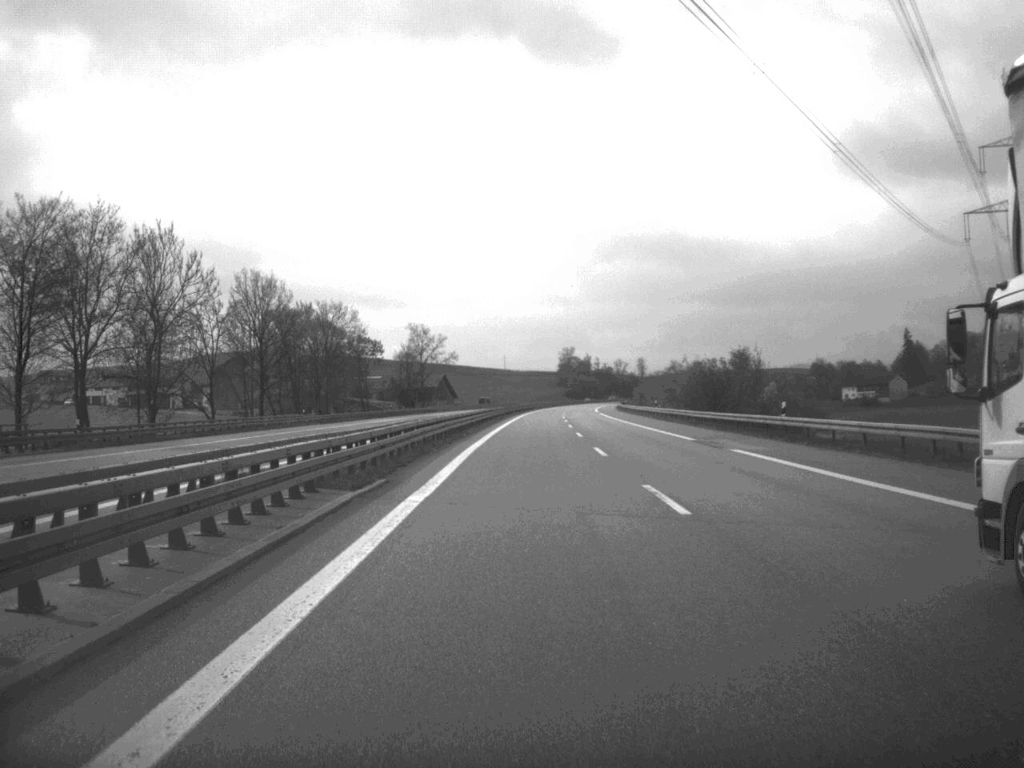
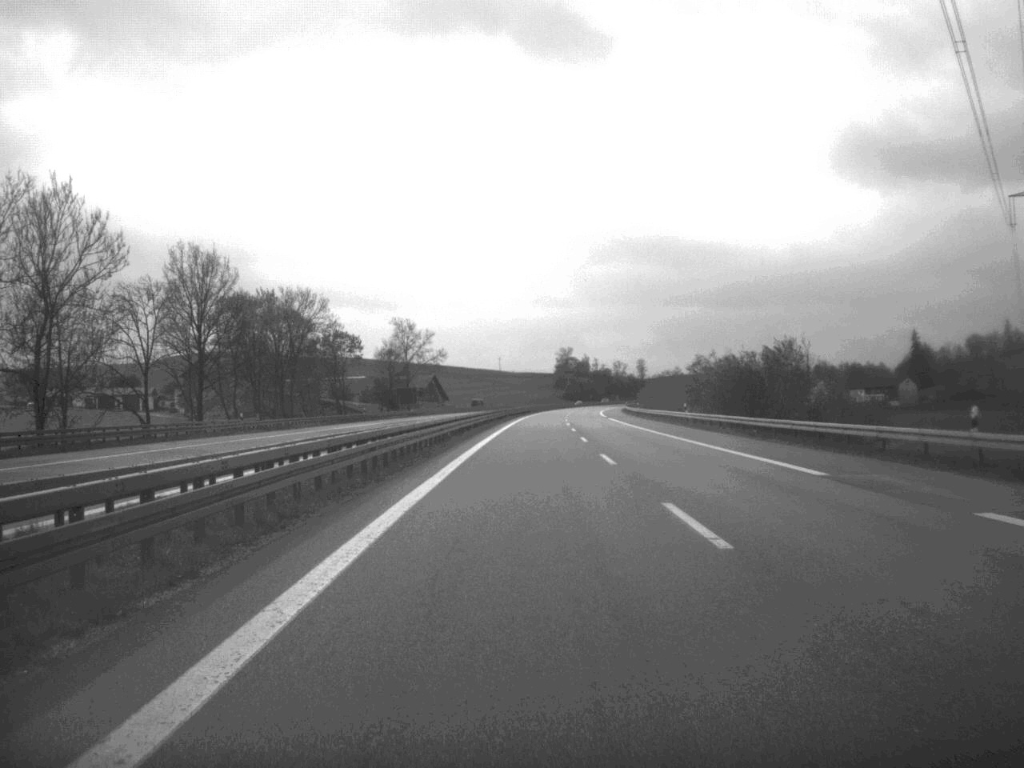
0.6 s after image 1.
(0.0, +21.5) m; 0°
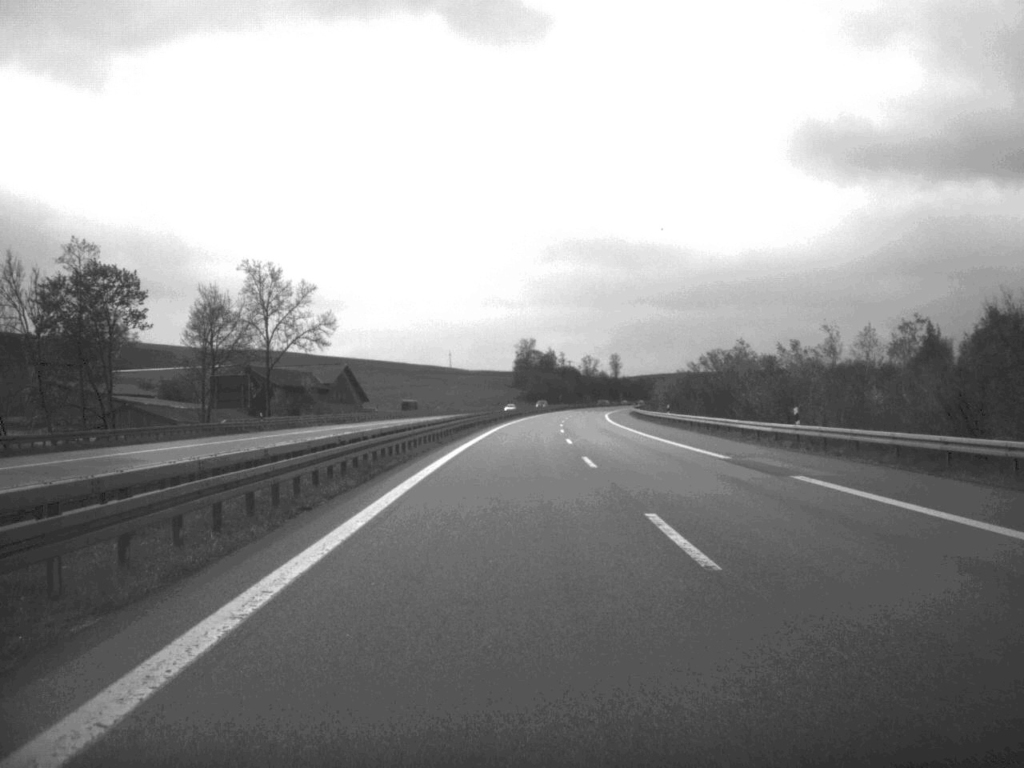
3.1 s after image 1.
(+1.0, +90.4) m; +2°
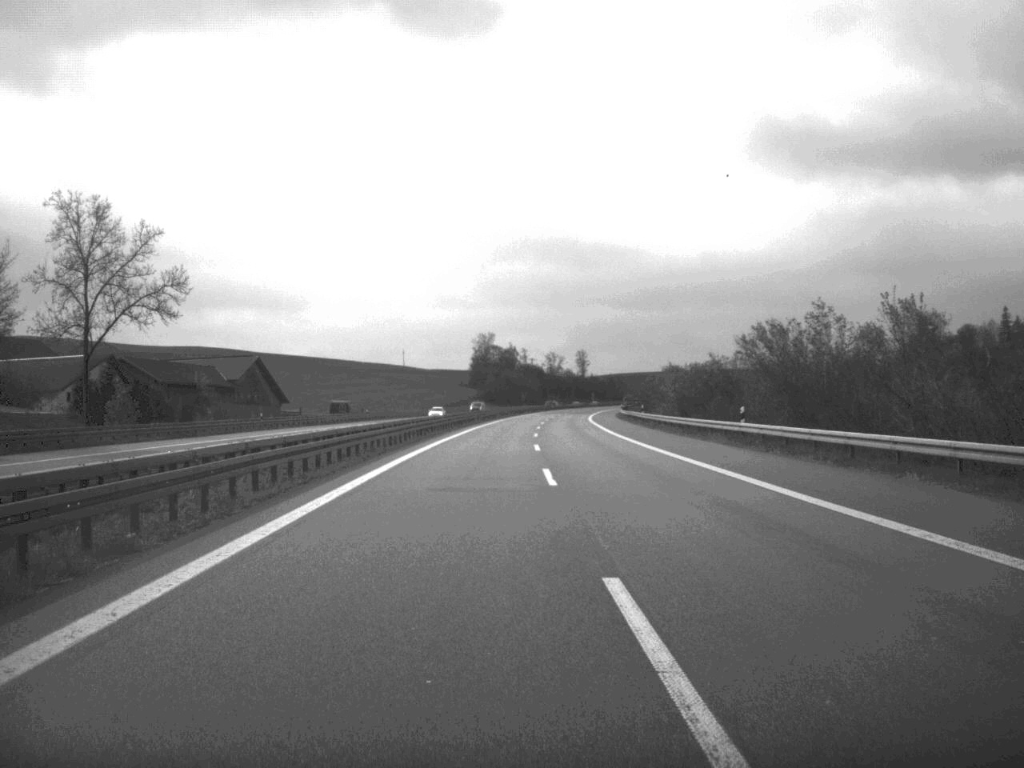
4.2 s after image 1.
(+0.7, +43.6) m; +2°
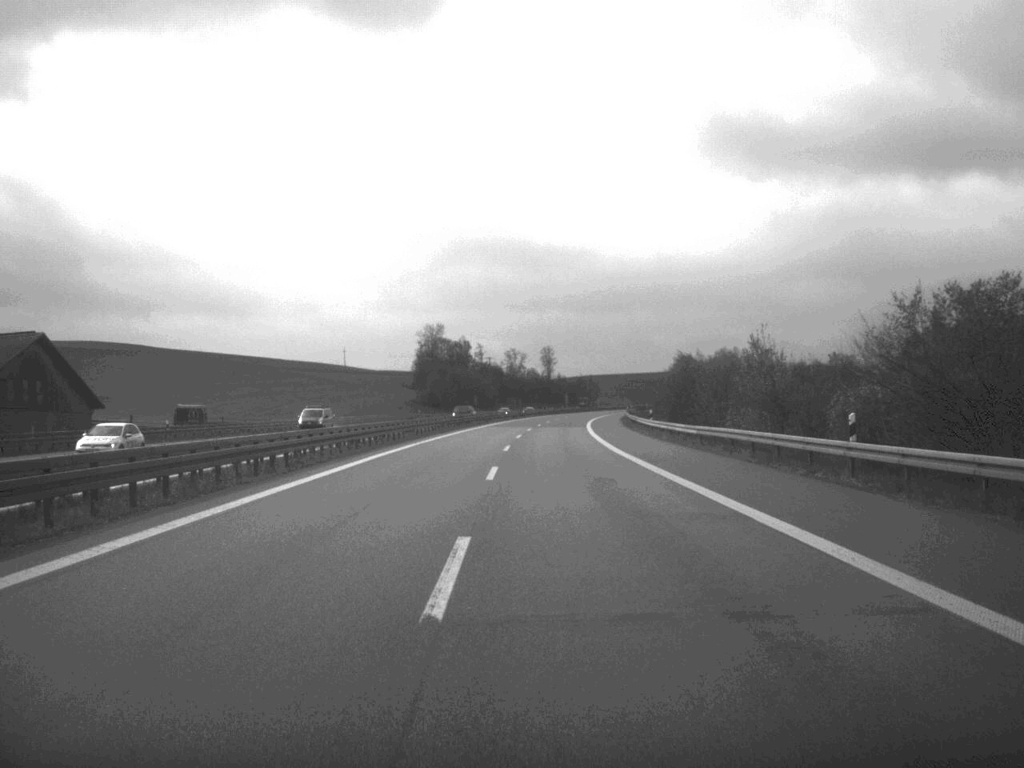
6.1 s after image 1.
(+1.0, +68.4) m; +2°
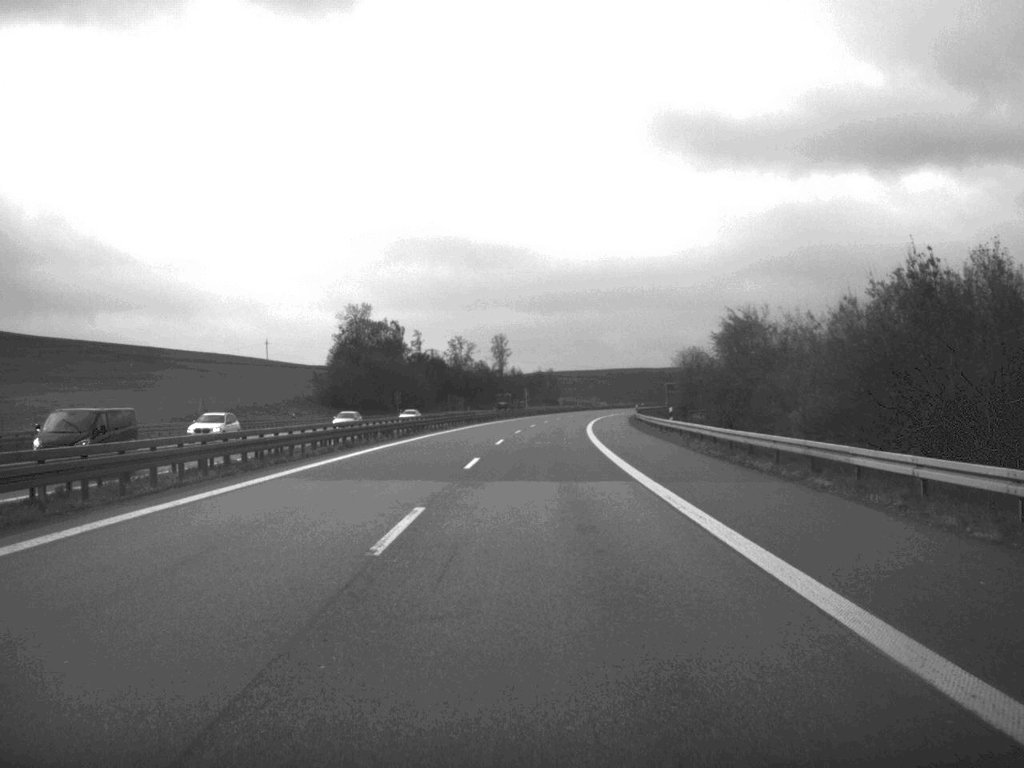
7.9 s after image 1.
(+1.1, +67.0) m; +2°
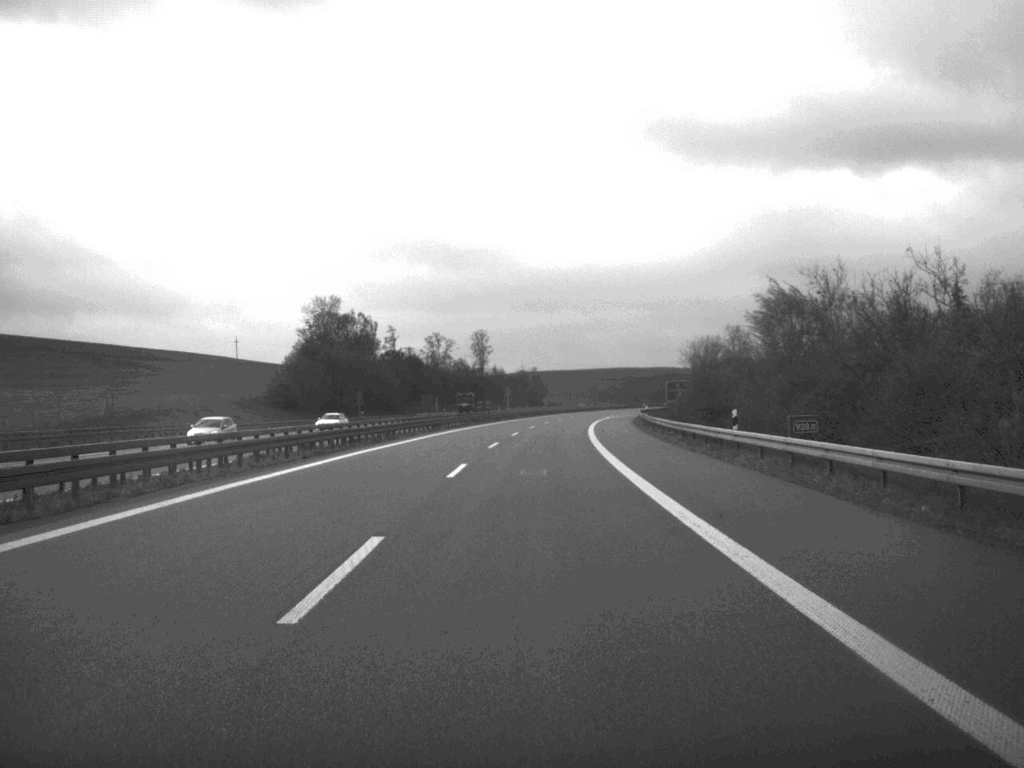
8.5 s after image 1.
(+0.1, +21.7) m; +1°
